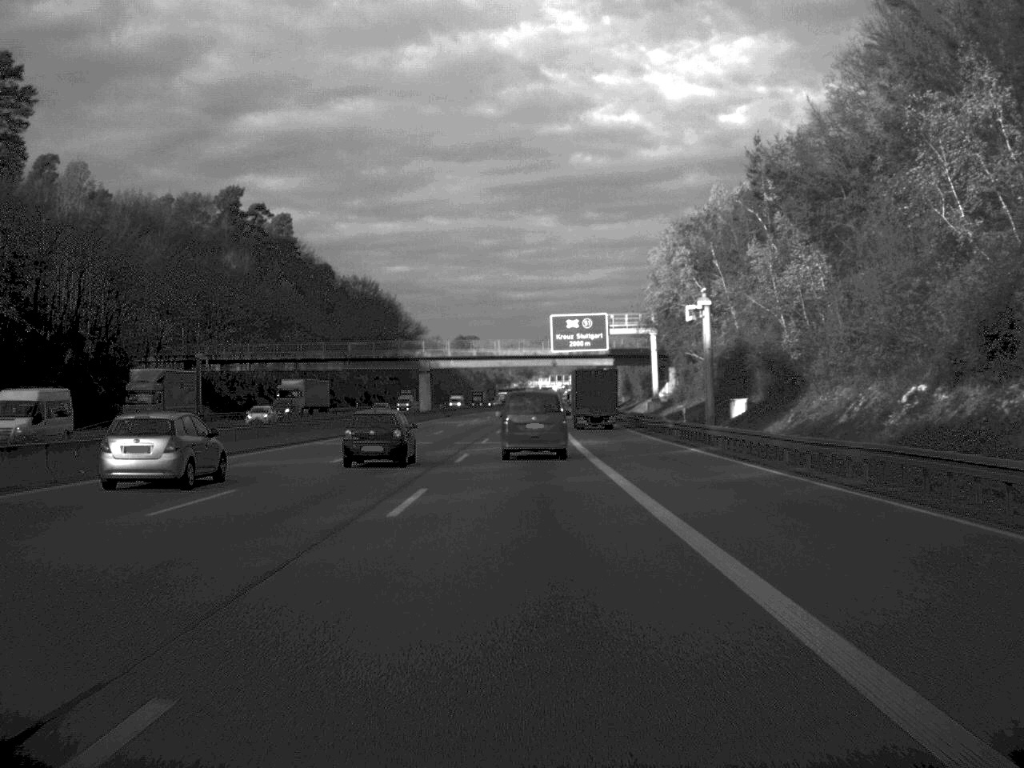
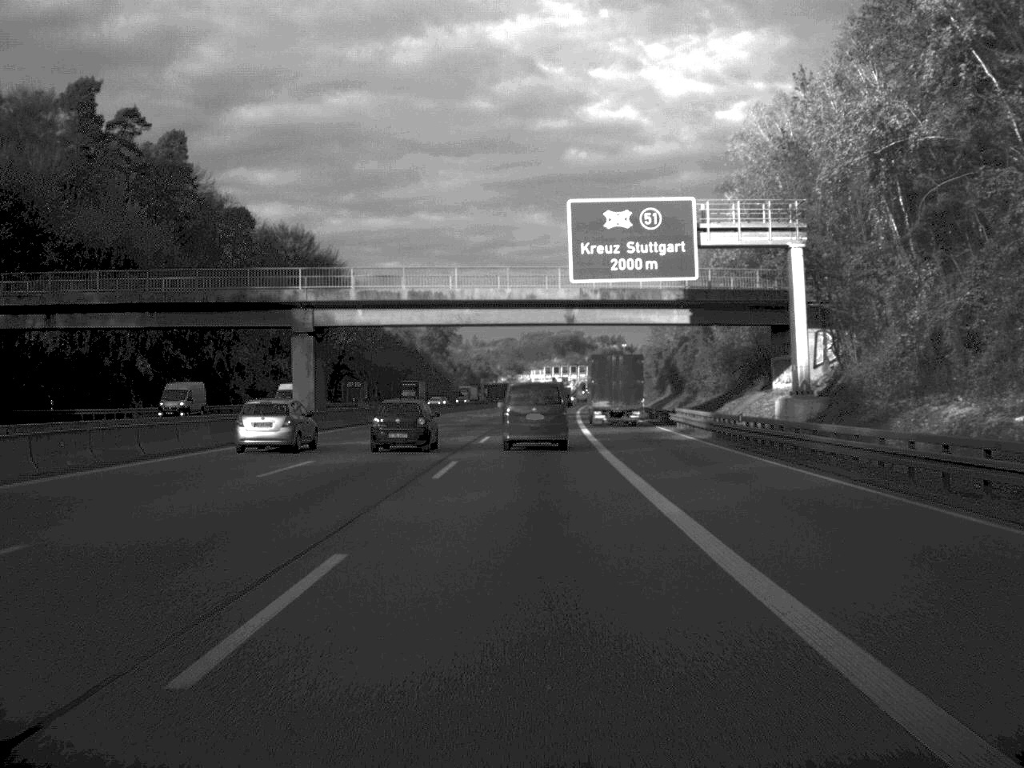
(+0.2, +64.1) m; 0°
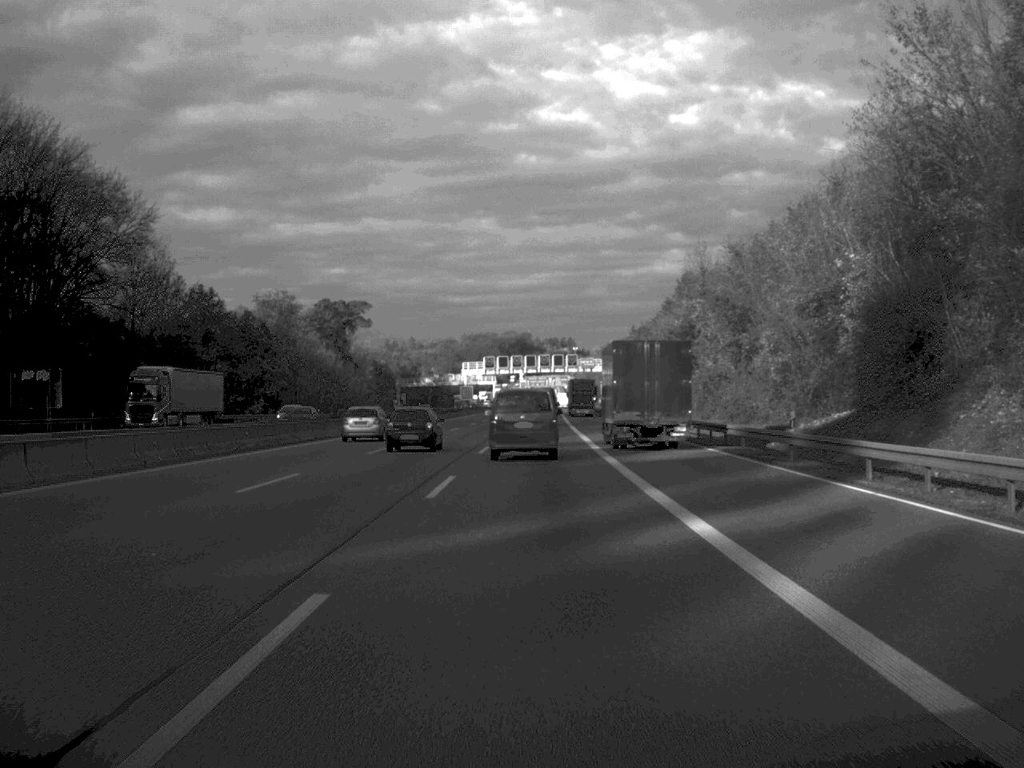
(+2.3, +108.7) m; +2°
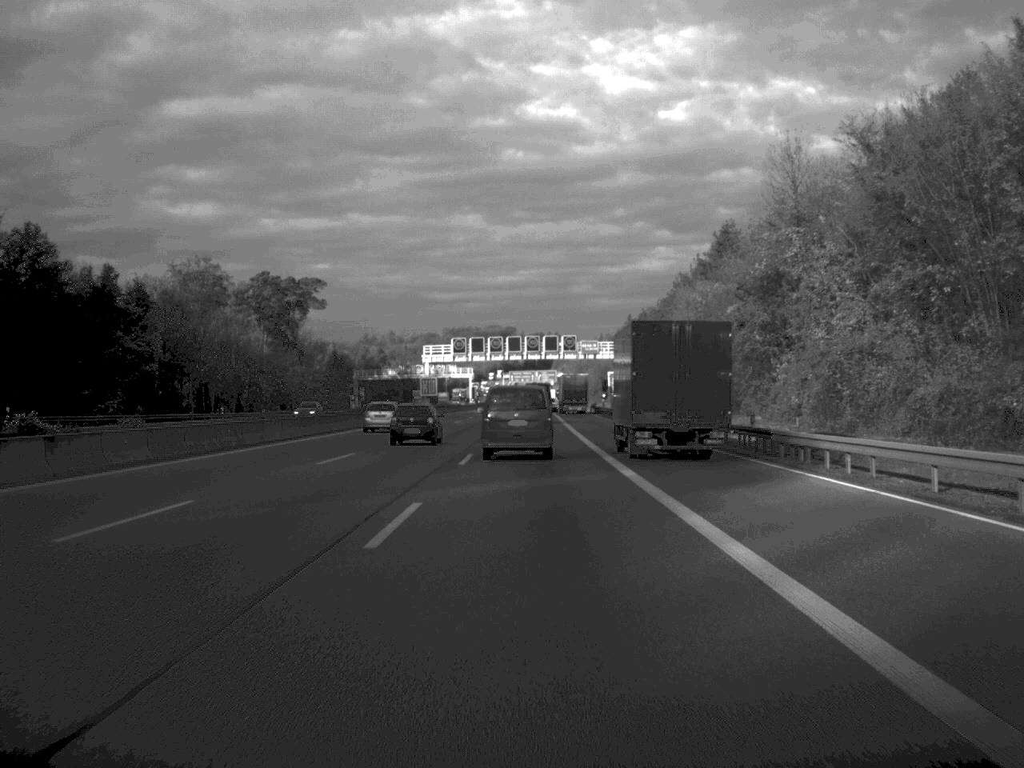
(+0.3, +44.3) m; +1°
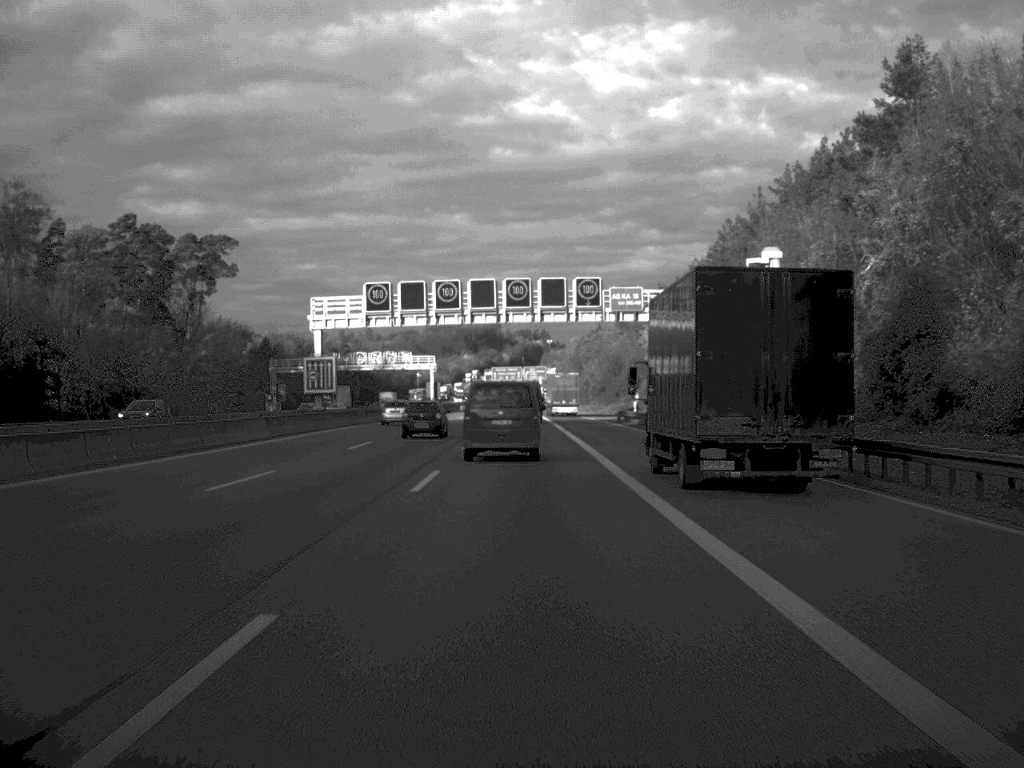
(+0.4, +63.2) m; +1°
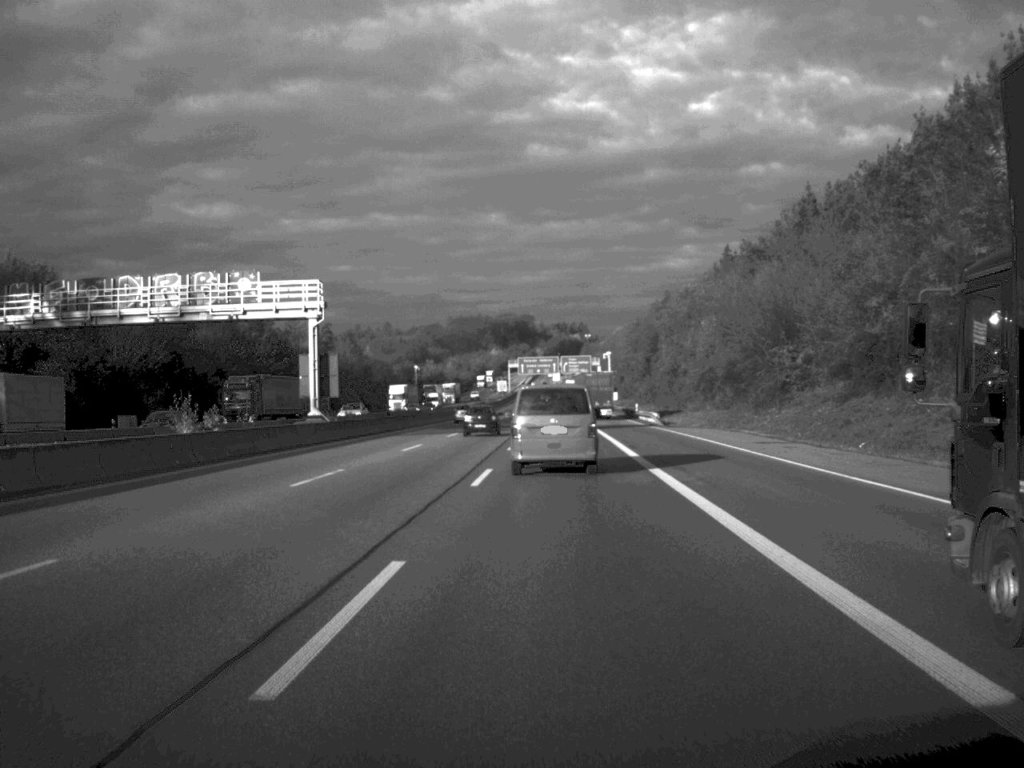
(-0.8, +103.2) m; -2°
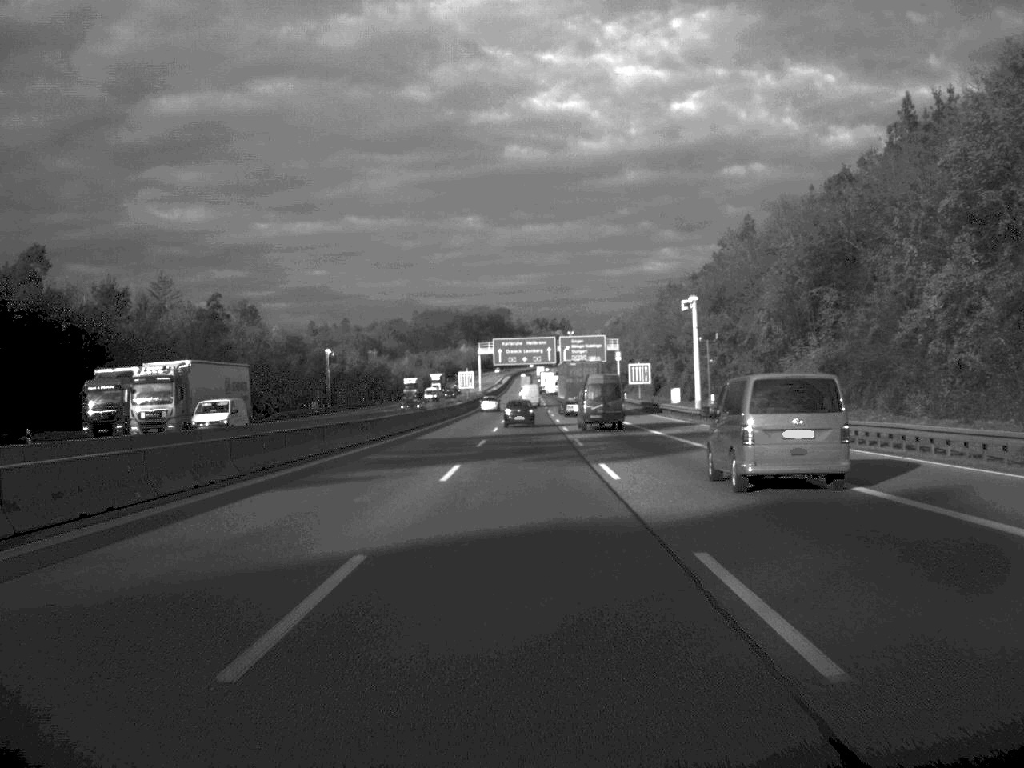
(-0.7, +106.0) m; +1°
